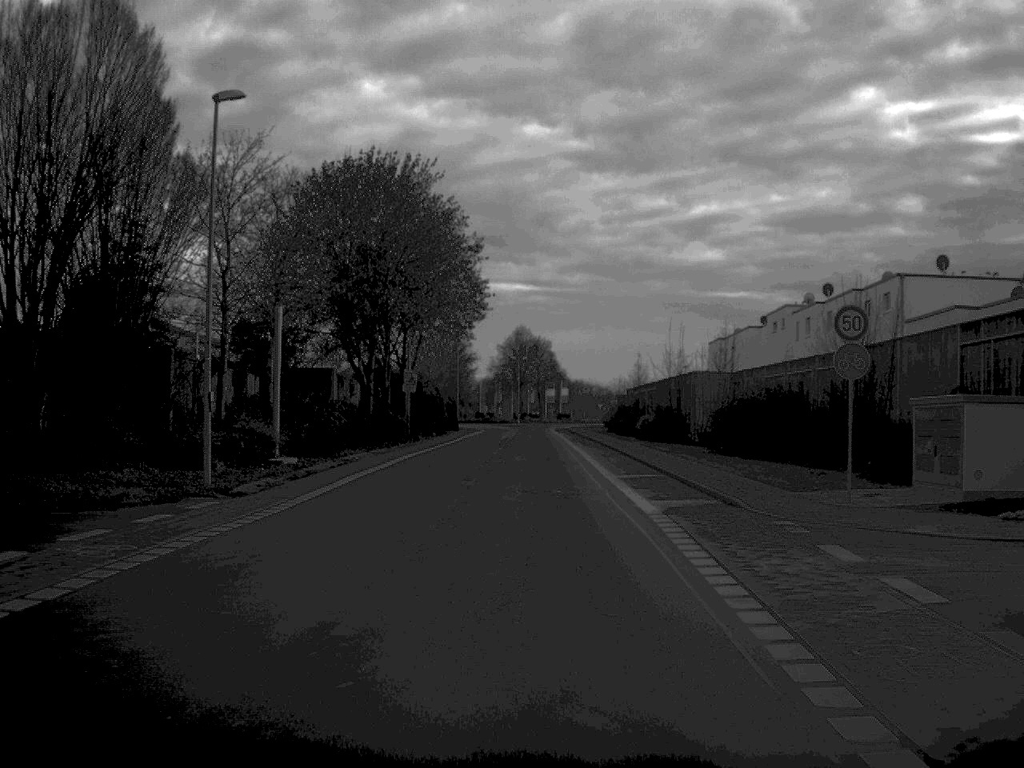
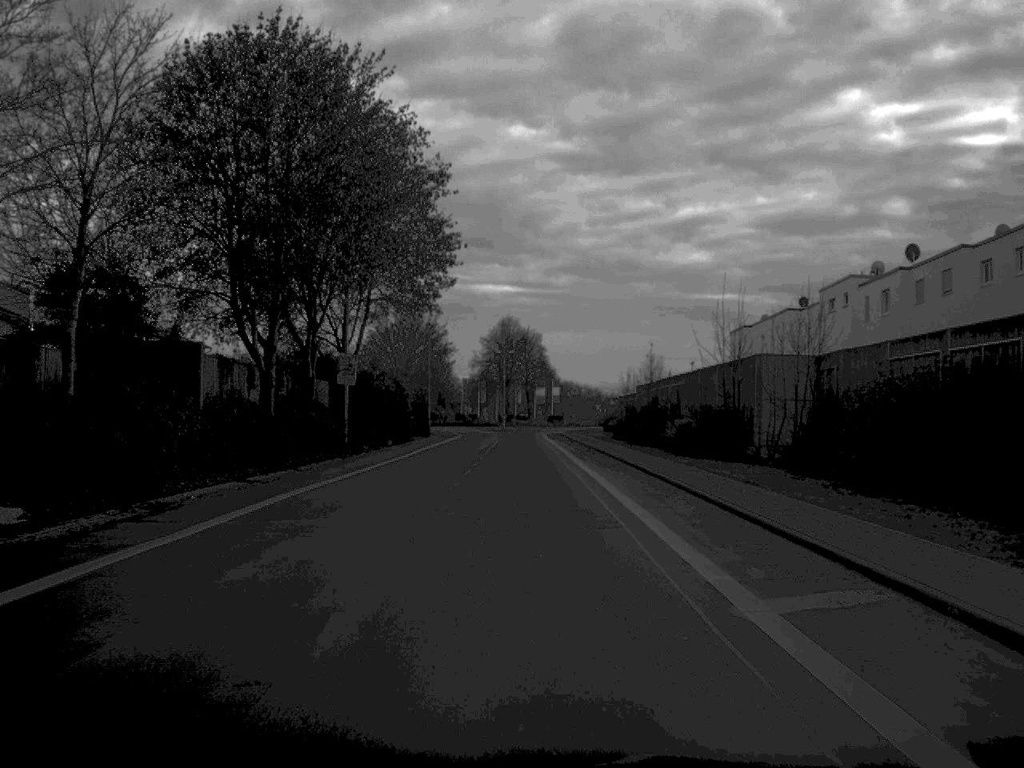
(+0.1, +20.2) m; 0°
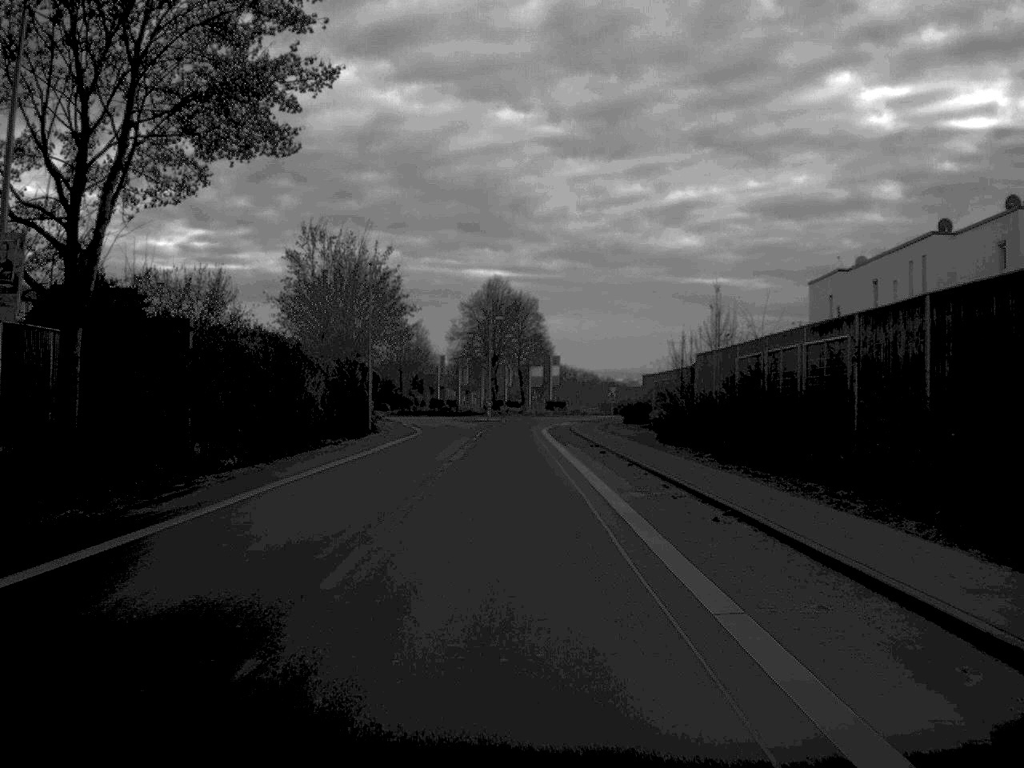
(+0.1, +32.5) m; 0°
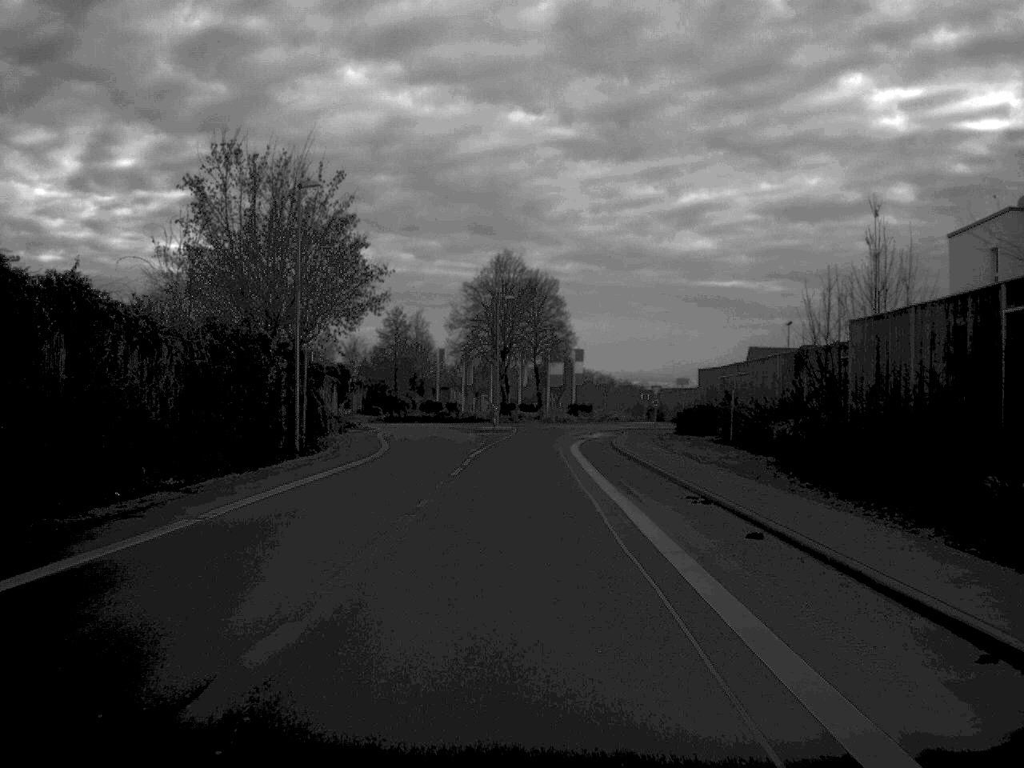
(-0.2, +23.2) m; -1°
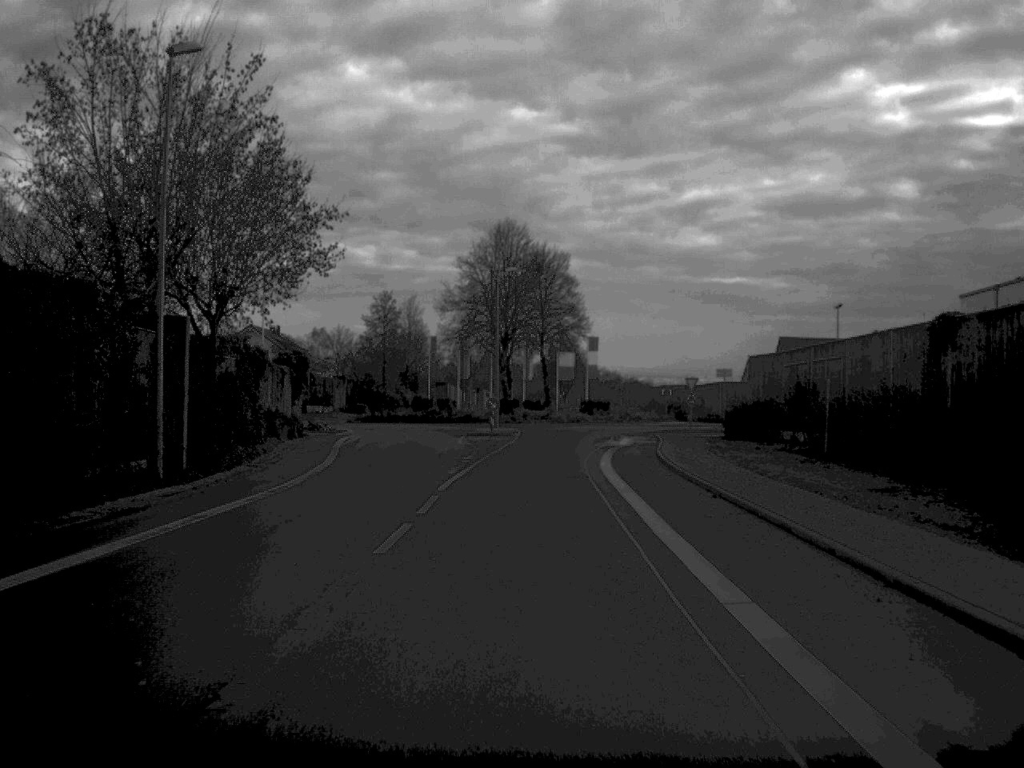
(0.0, +15.1) m; 0°
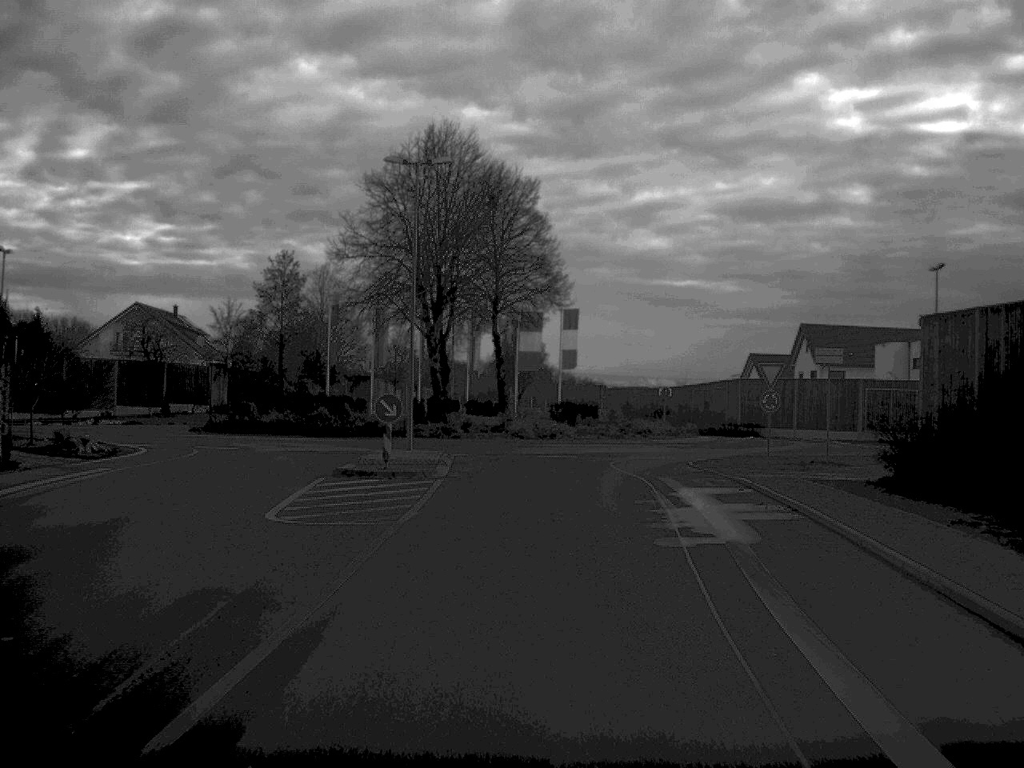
(+0.3, +30.2) m; +2°
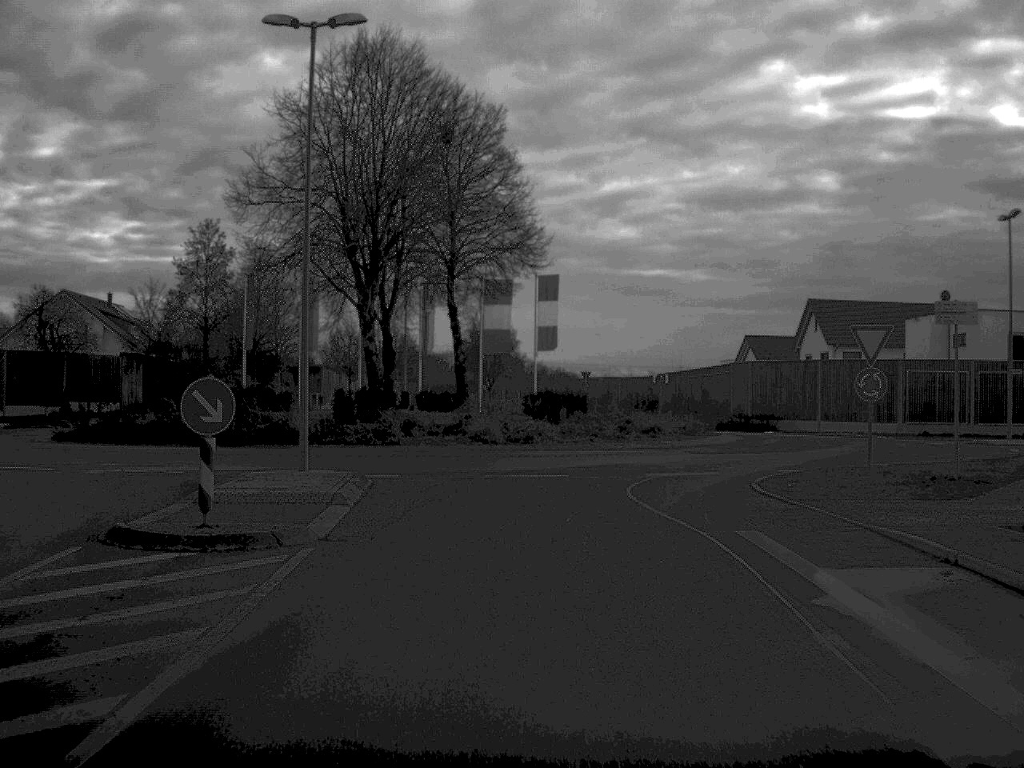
(+0.2, +13.1) m; +1°
